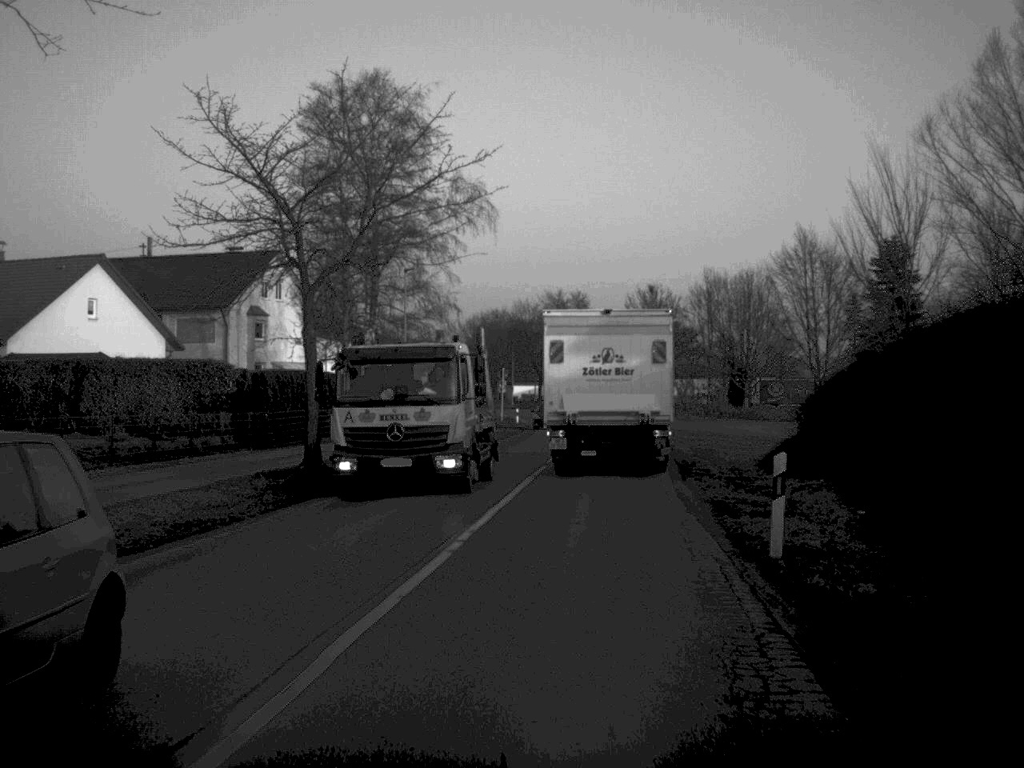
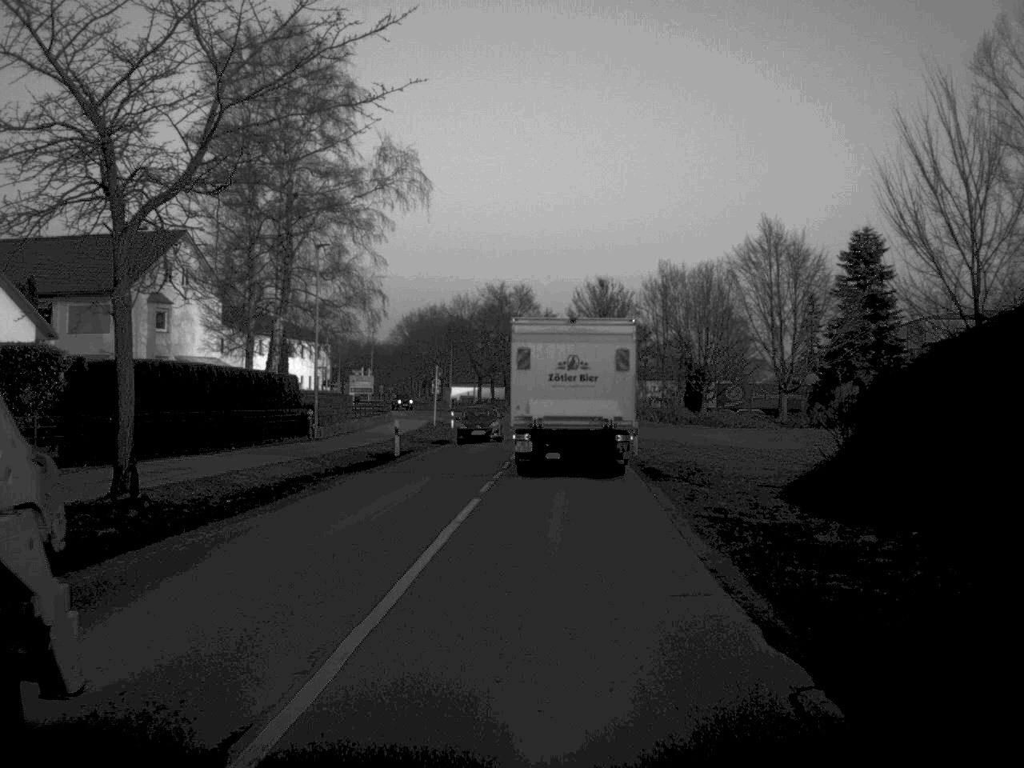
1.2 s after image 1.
(+0.2, +9.6) m; +3°
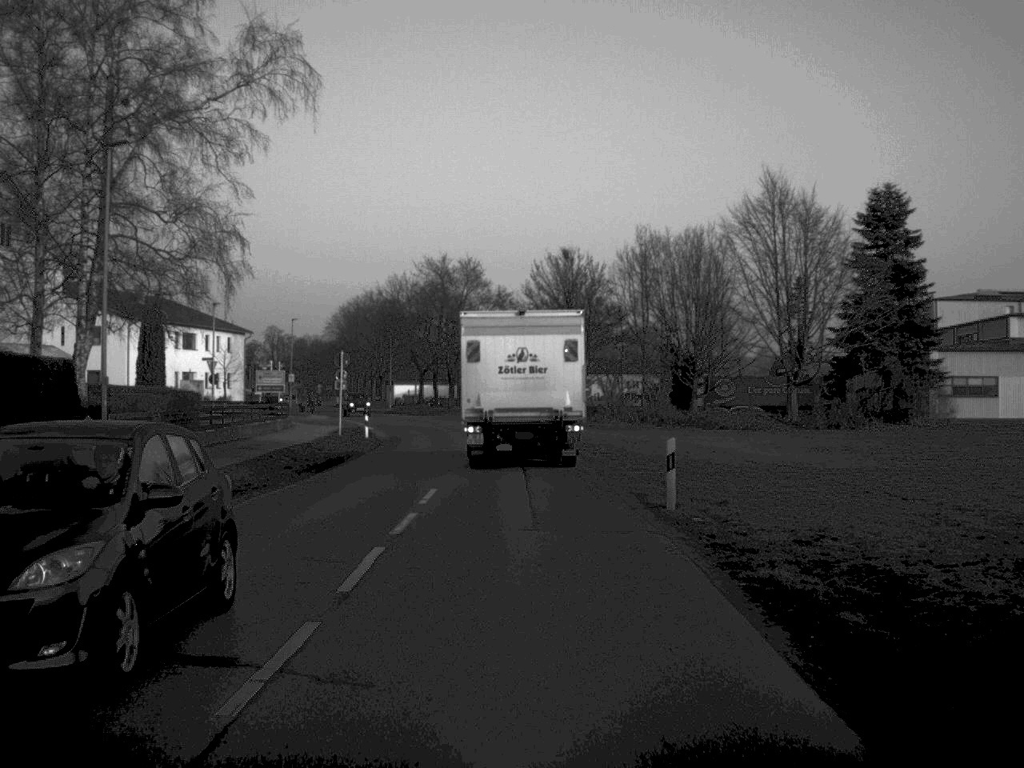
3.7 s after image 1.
(+0.6, +20.3) m; +2°
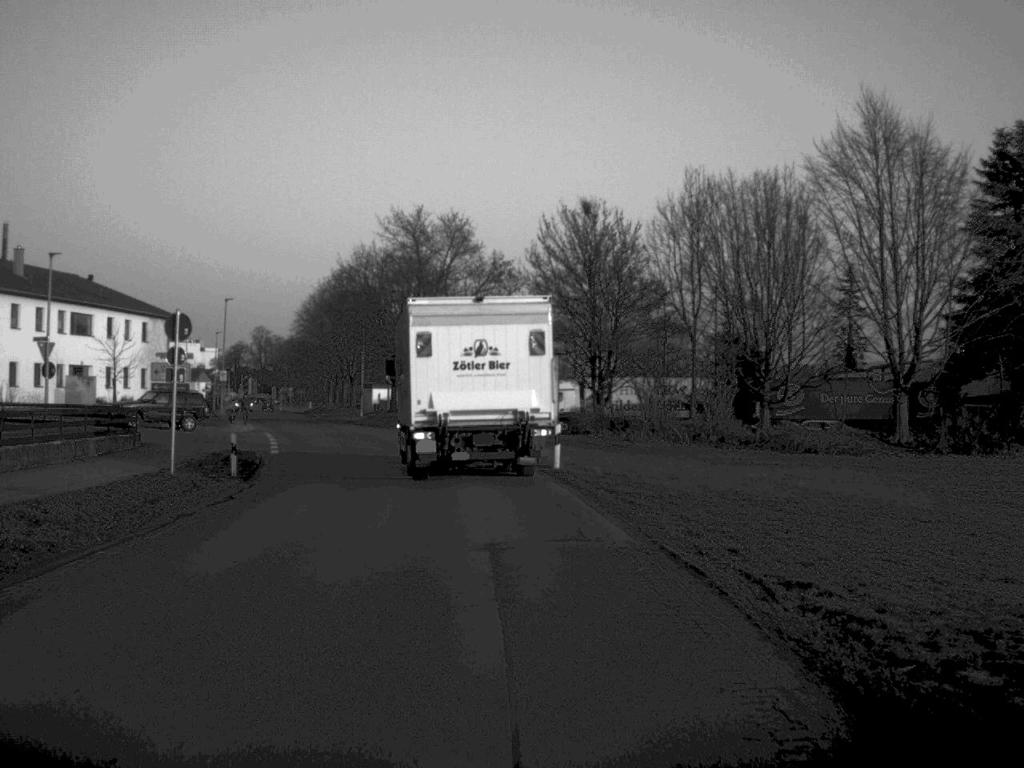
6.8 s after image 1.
(0.0, +24.7) m; 0°
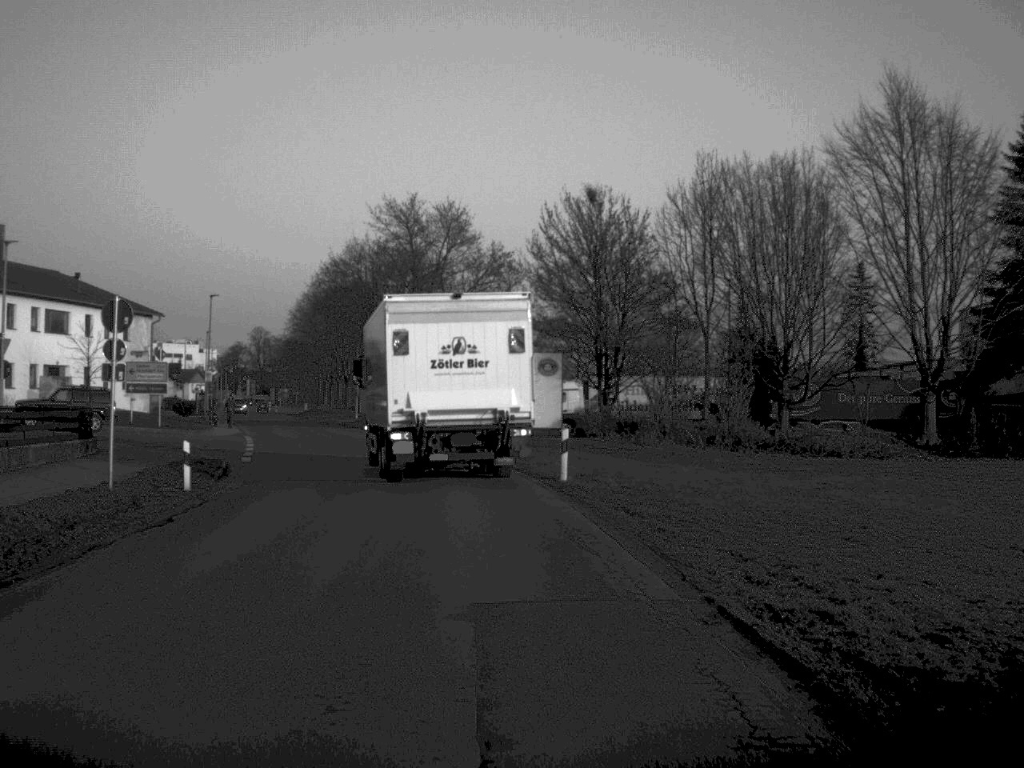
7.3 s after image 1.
(0.0, +4.1) m; 0°
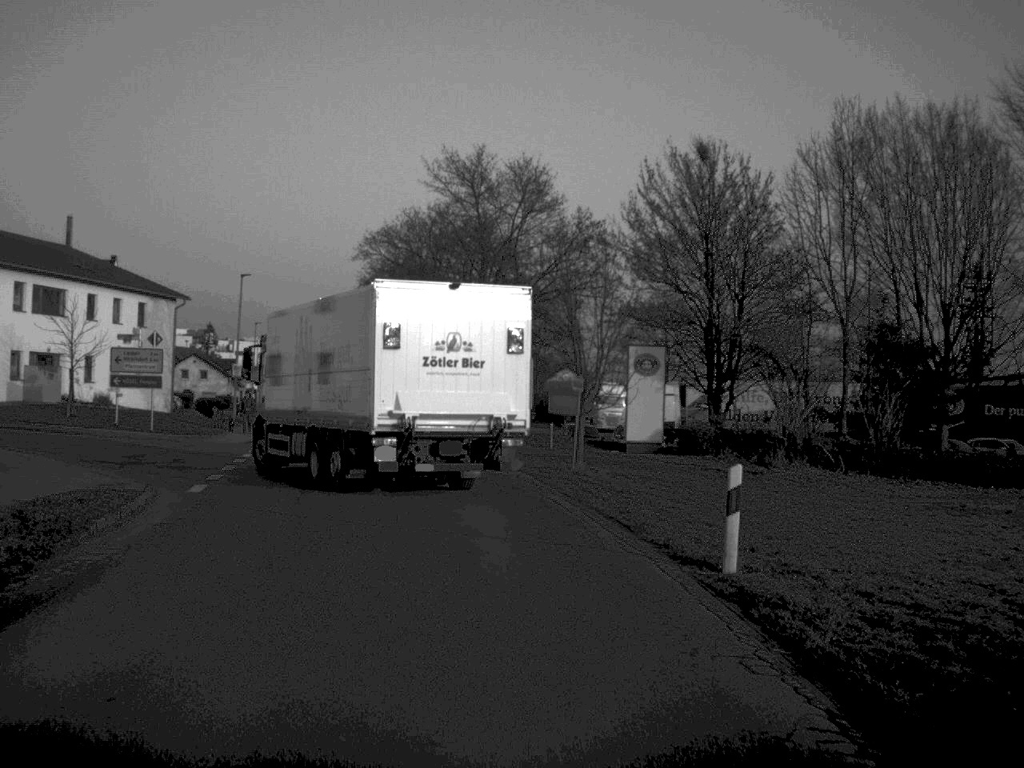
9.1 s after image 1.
(-0.4, +12.2) m; -4°
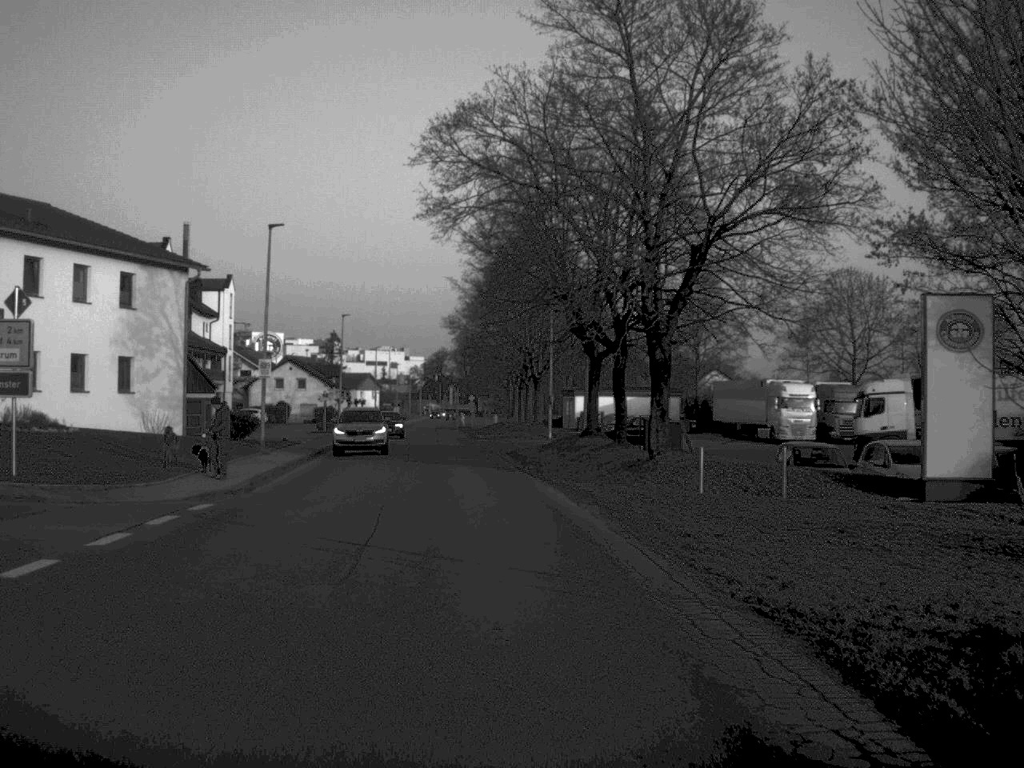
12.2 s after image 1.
(-1.1, +22.2) m; -6°
